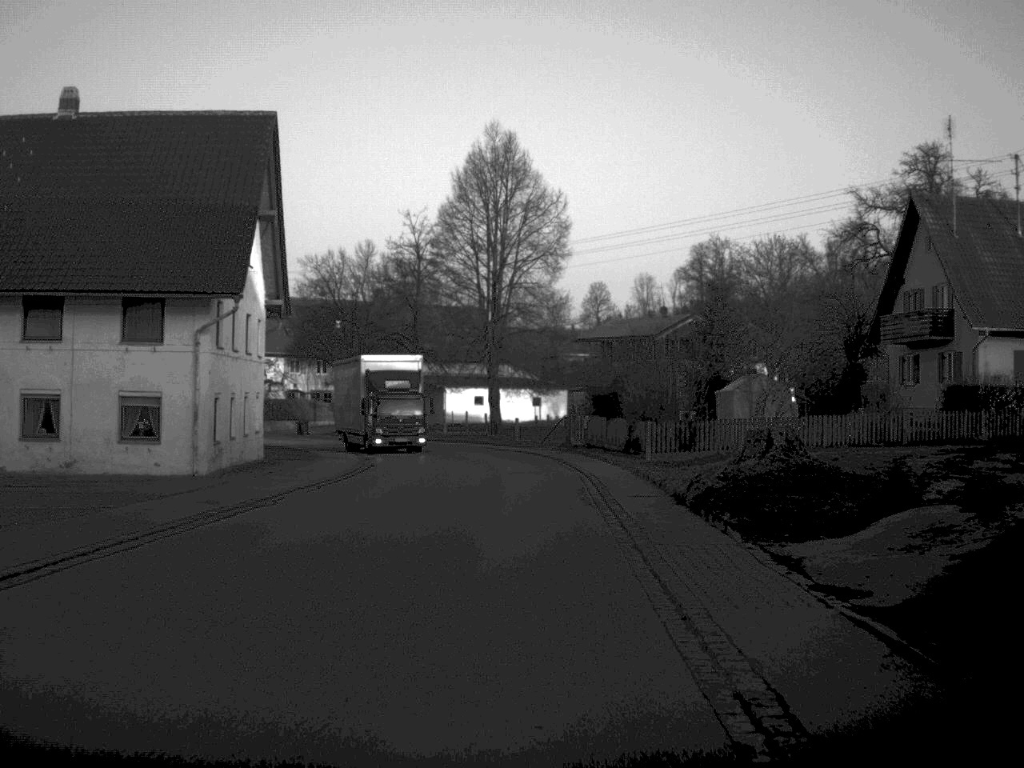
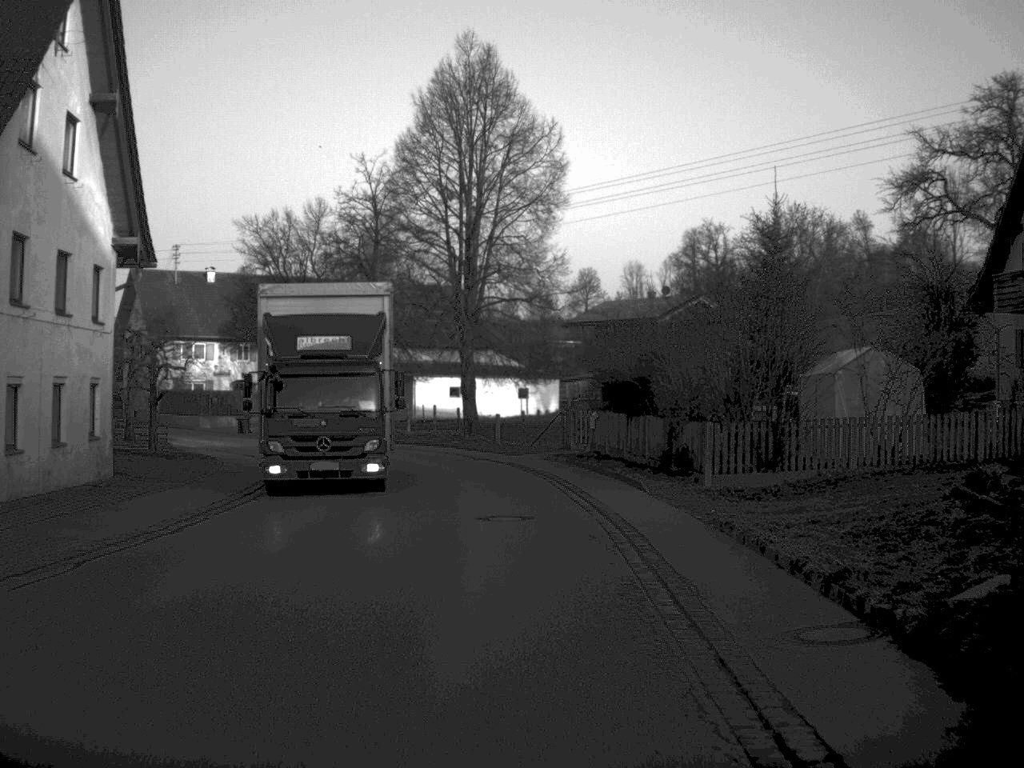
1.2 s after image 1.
(+0.1, +14.0) m; +1°
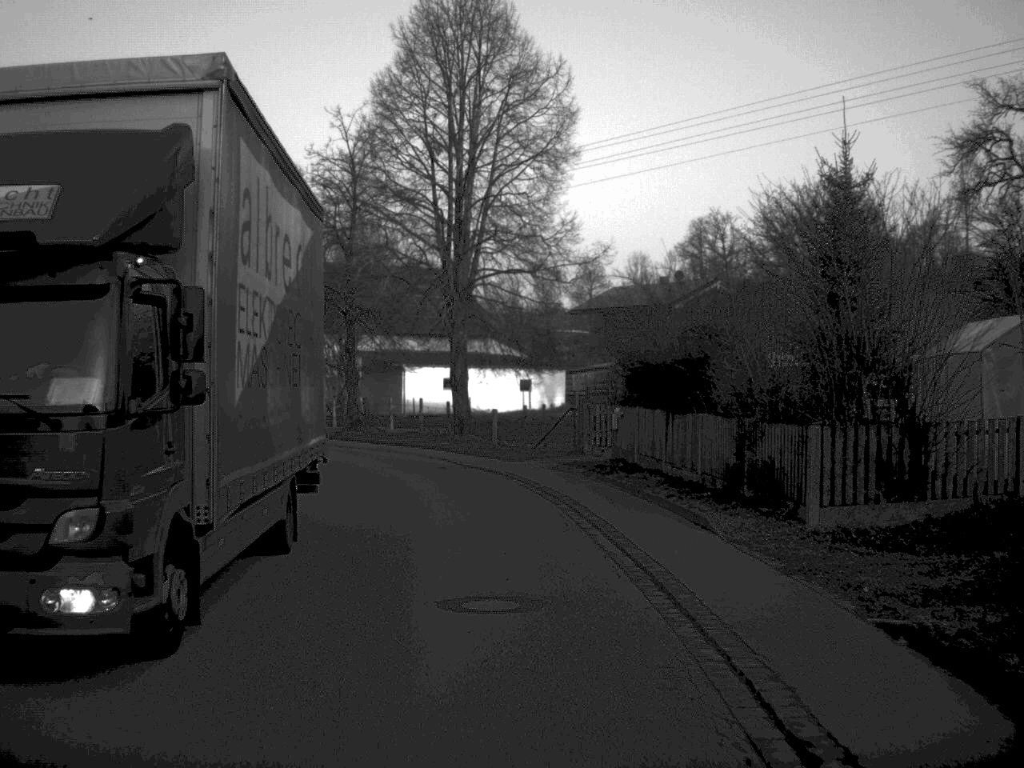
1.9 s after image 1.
(0.0, +7.9) m; 0°
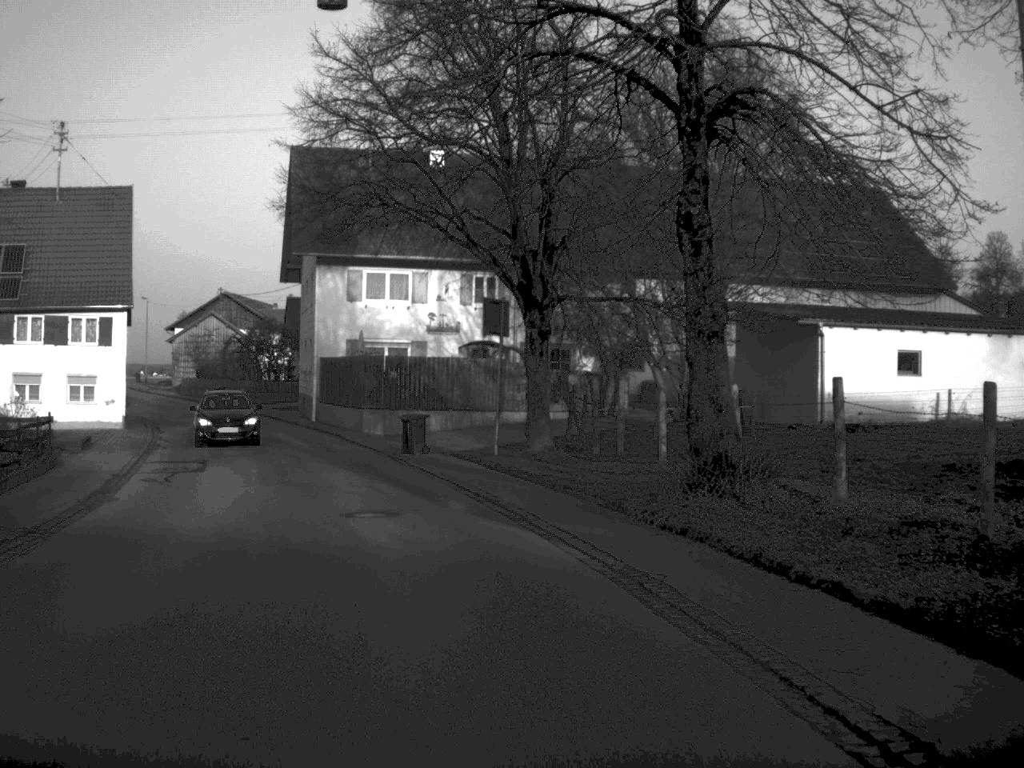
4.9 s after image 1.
(-4.0, +34.0) m; -17°
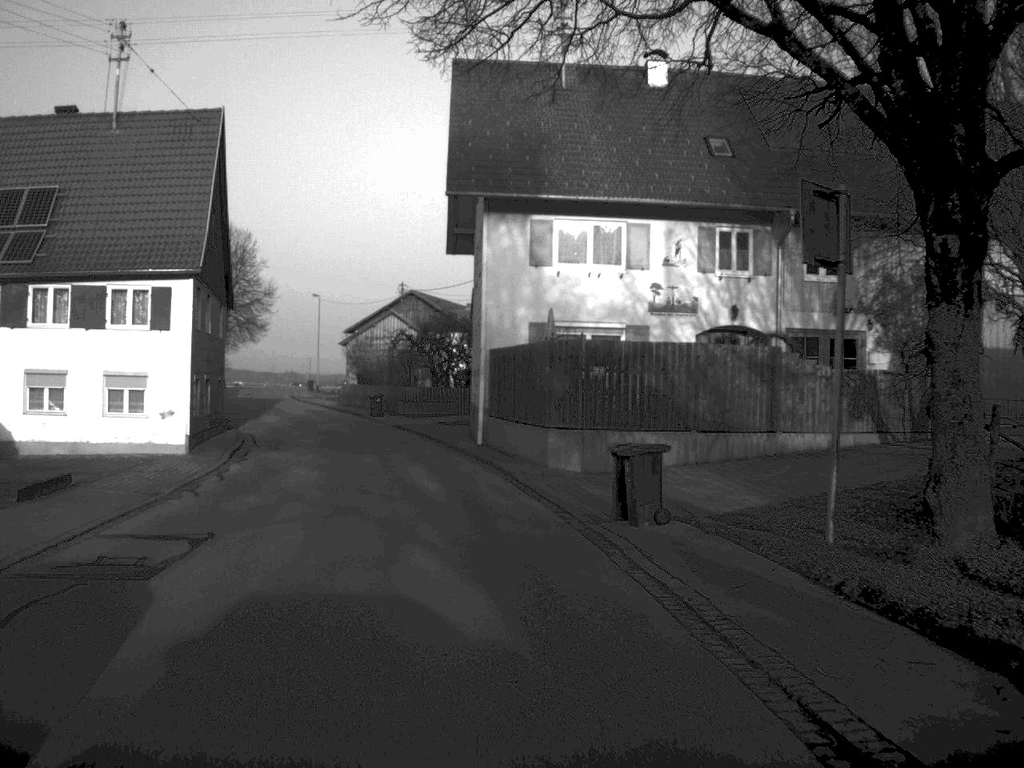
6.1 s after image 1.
(-1.2, +15.0) m; -9°
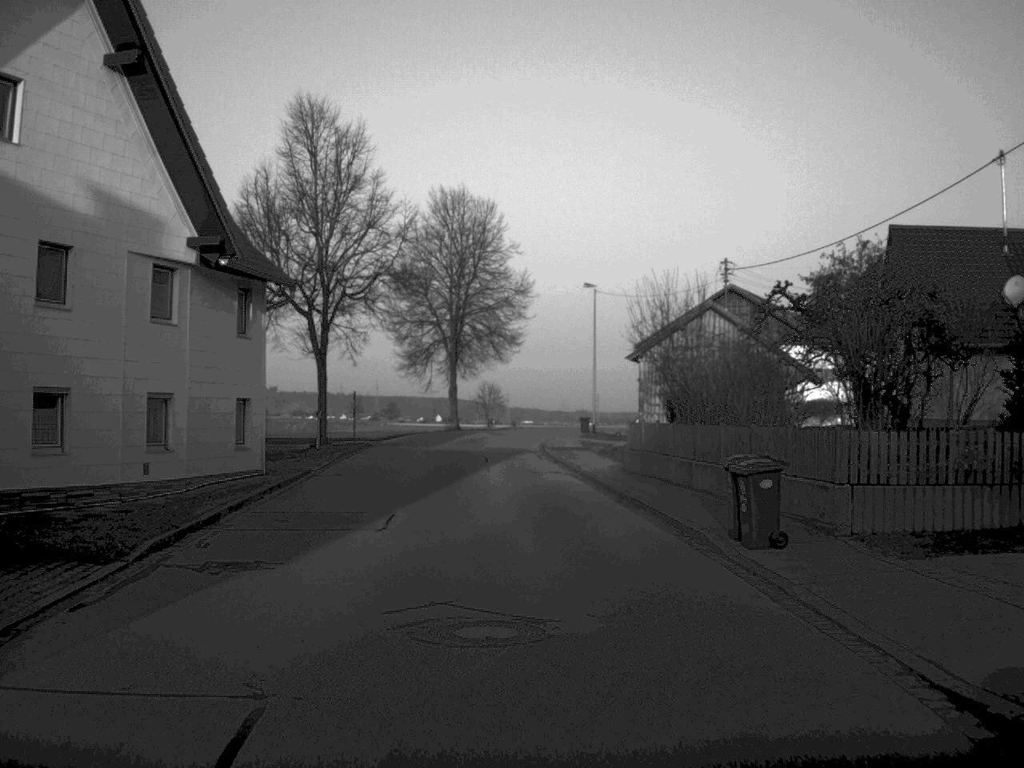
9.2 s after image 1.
(-4.9, +38.1) m; -13°
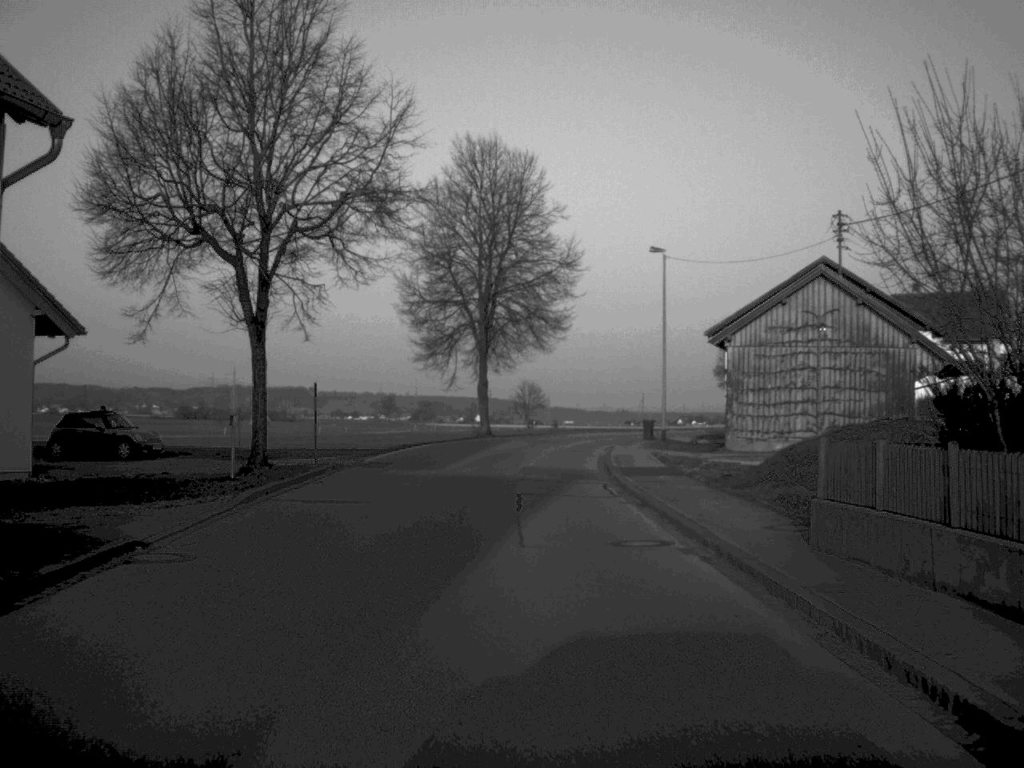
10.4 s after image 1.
(-0.3, +15.8) m; -2°
